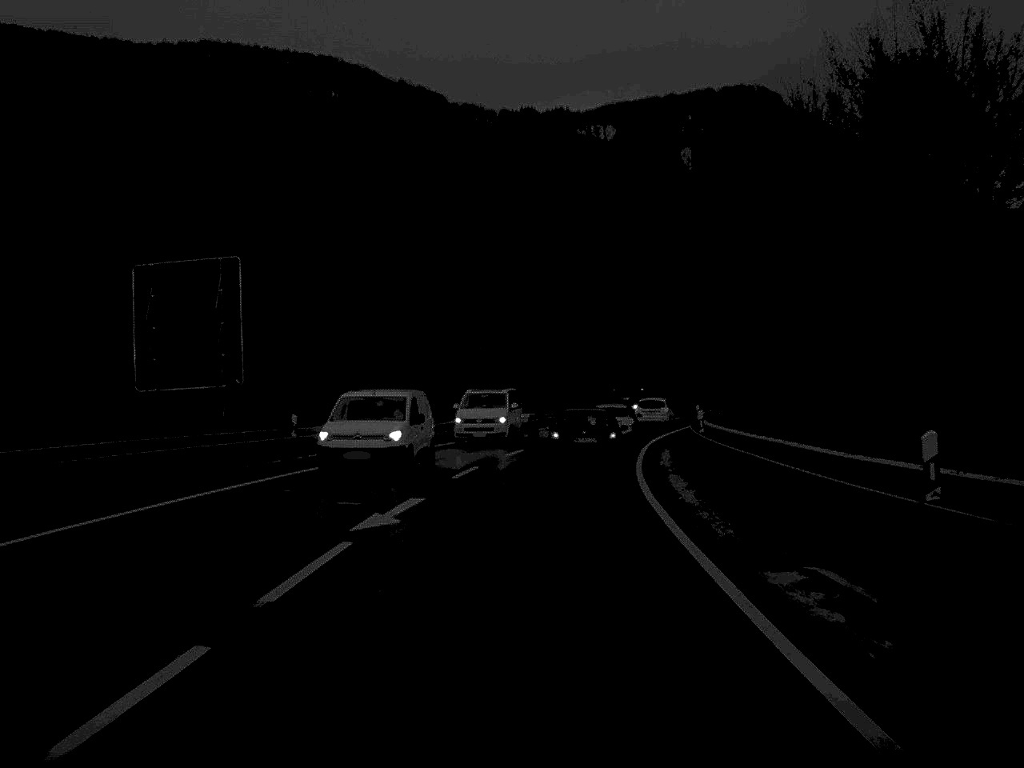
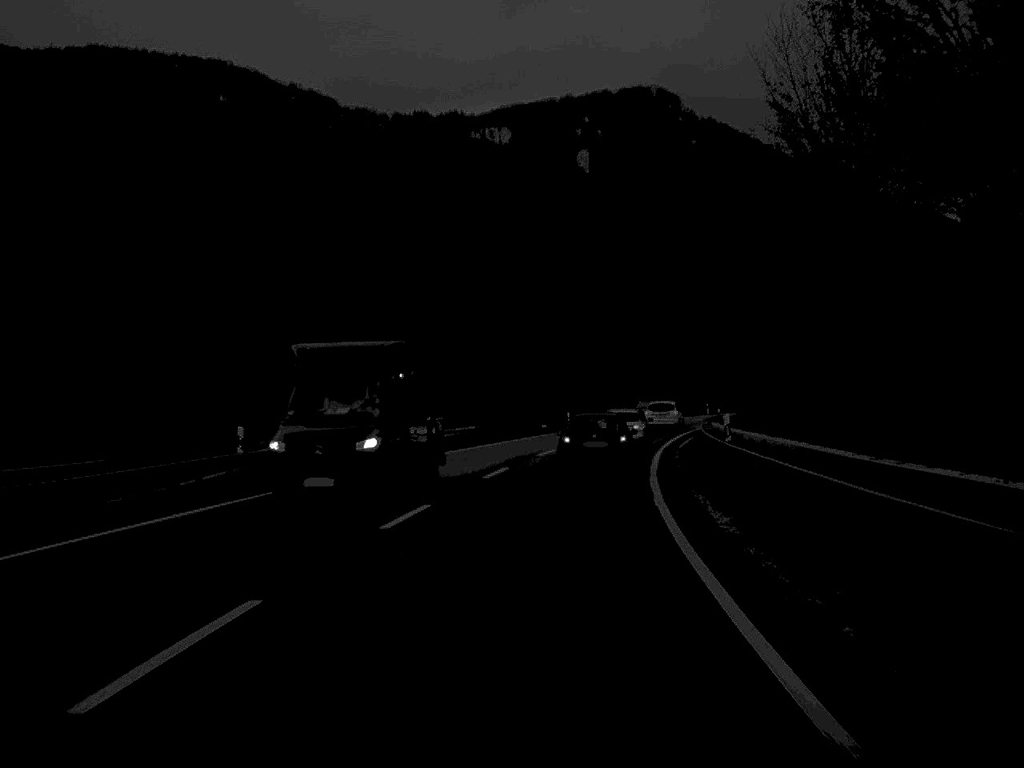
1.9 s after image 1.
(+1.1, +29.7) m; +5°
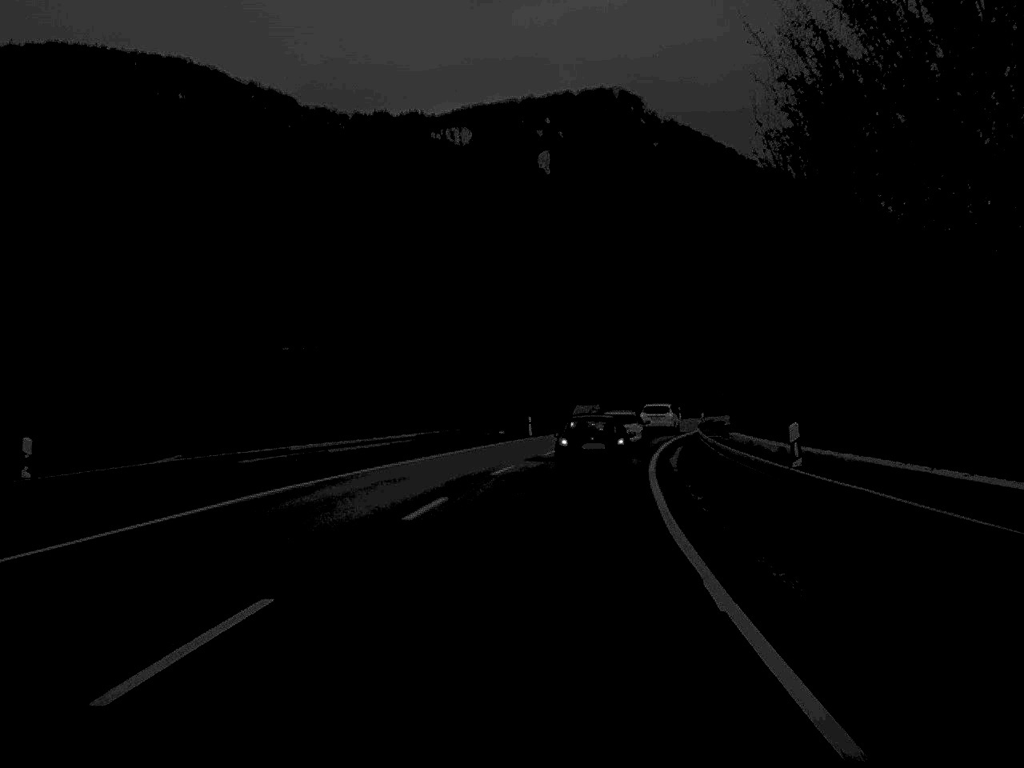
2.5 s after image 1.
(+0.2, +10.2) m; +2°
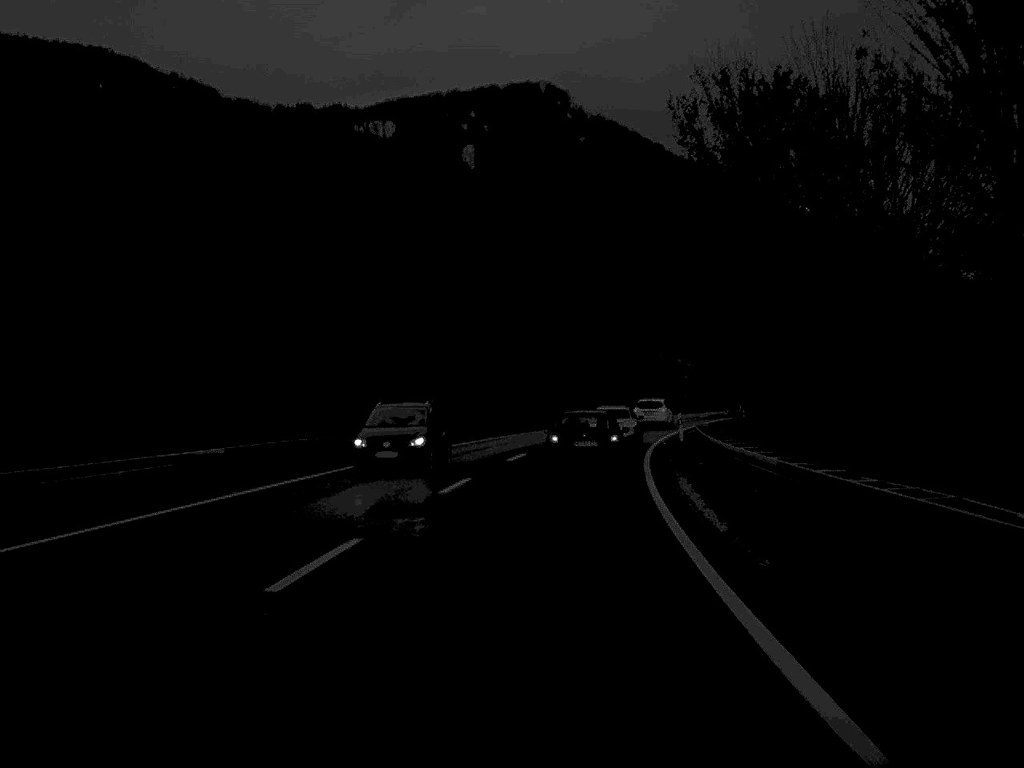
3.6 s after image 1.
(+0.6, +19.9) m; +3°
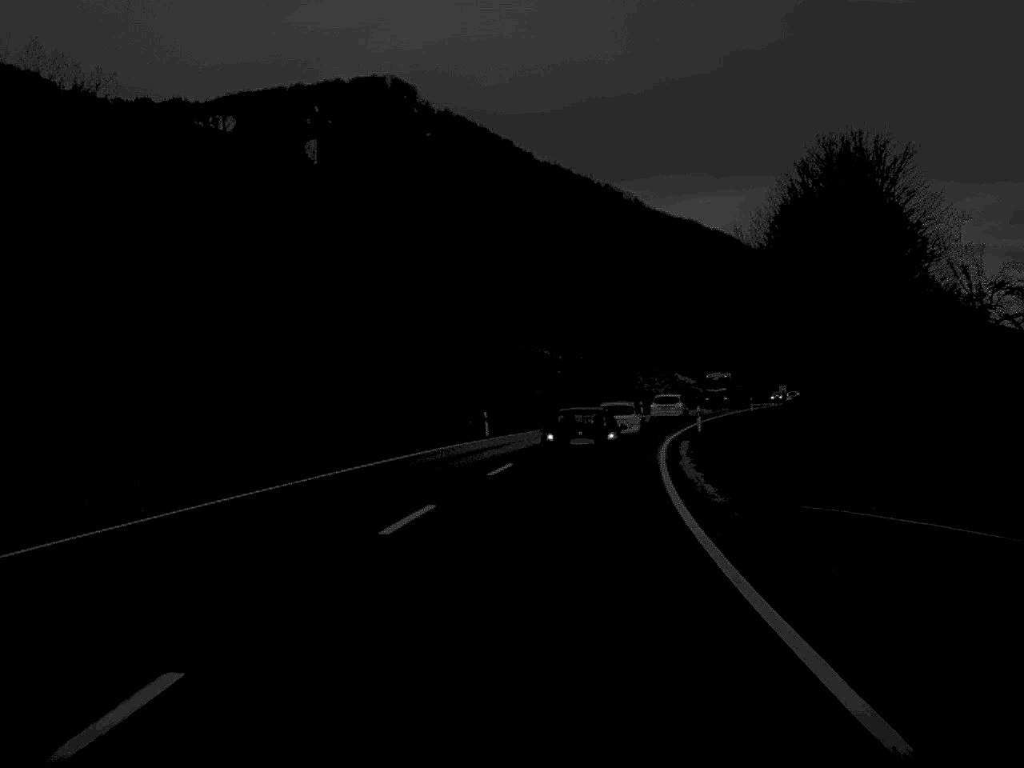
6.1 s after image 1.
(+2.5, +43.1) m; +7°
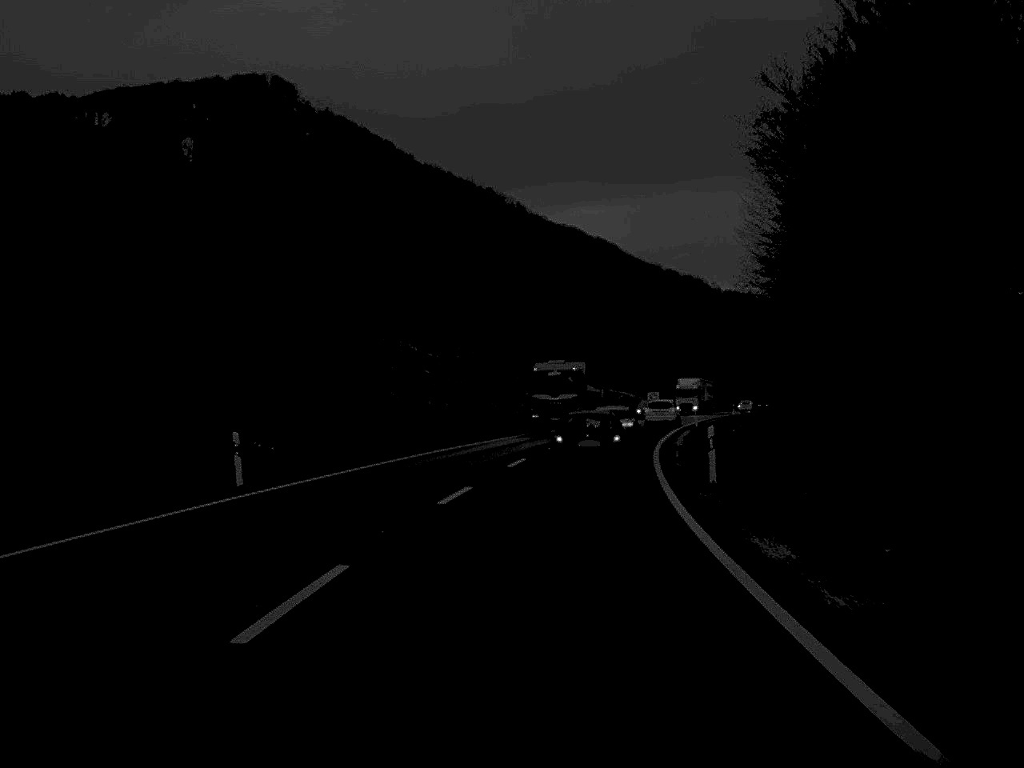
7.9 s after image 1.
(+1.4, +30.9) m; +5°
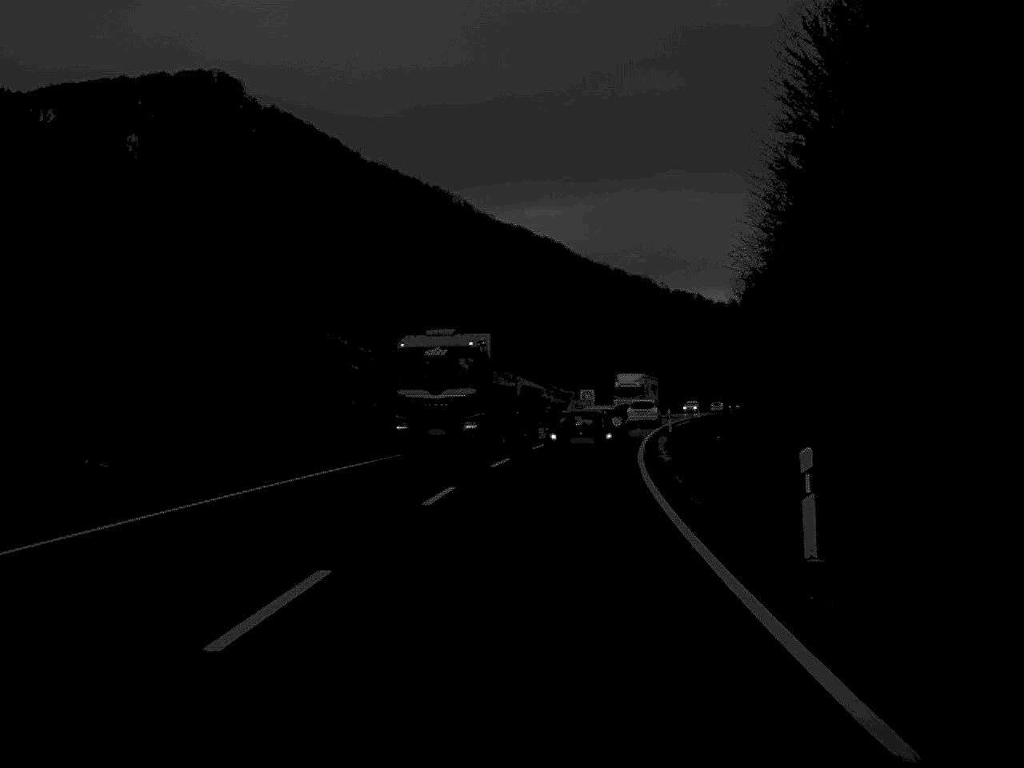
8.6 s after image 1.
(+0.3, +12.3) m; +2°
